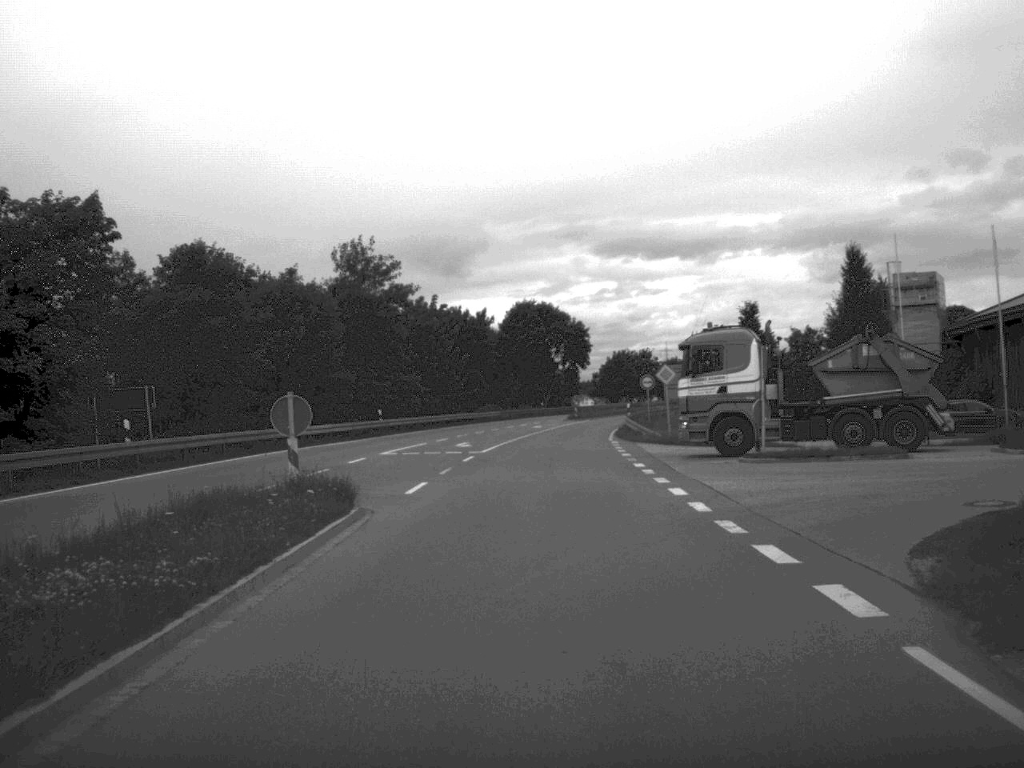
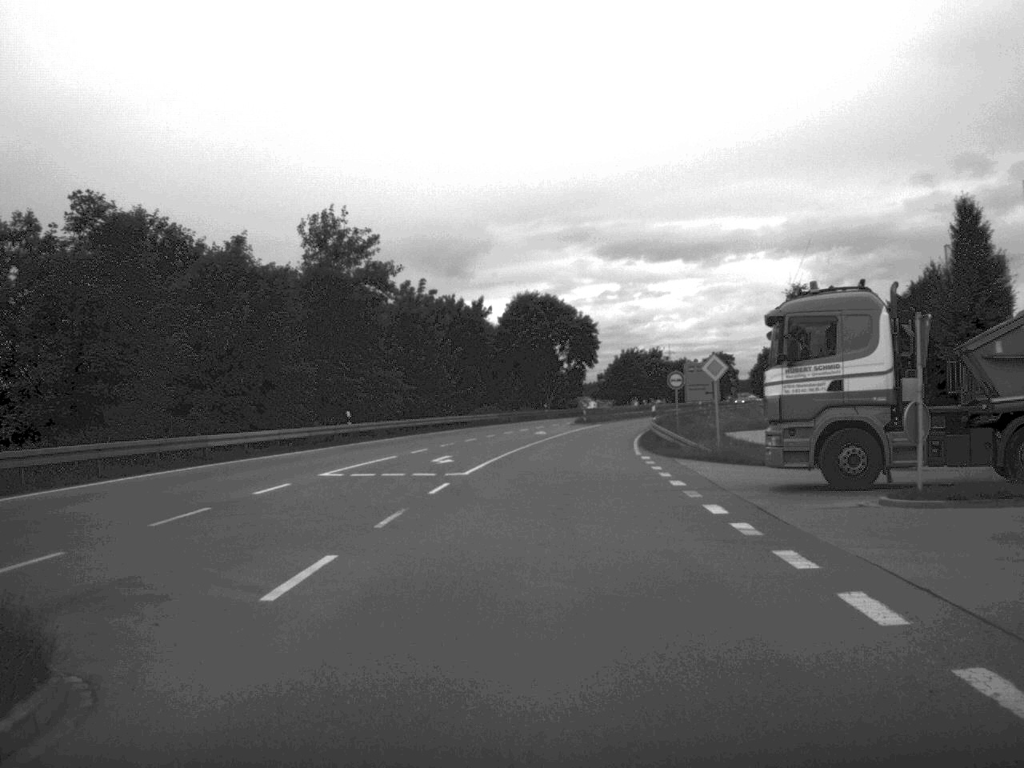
(0.0, +12.1) m; 0°
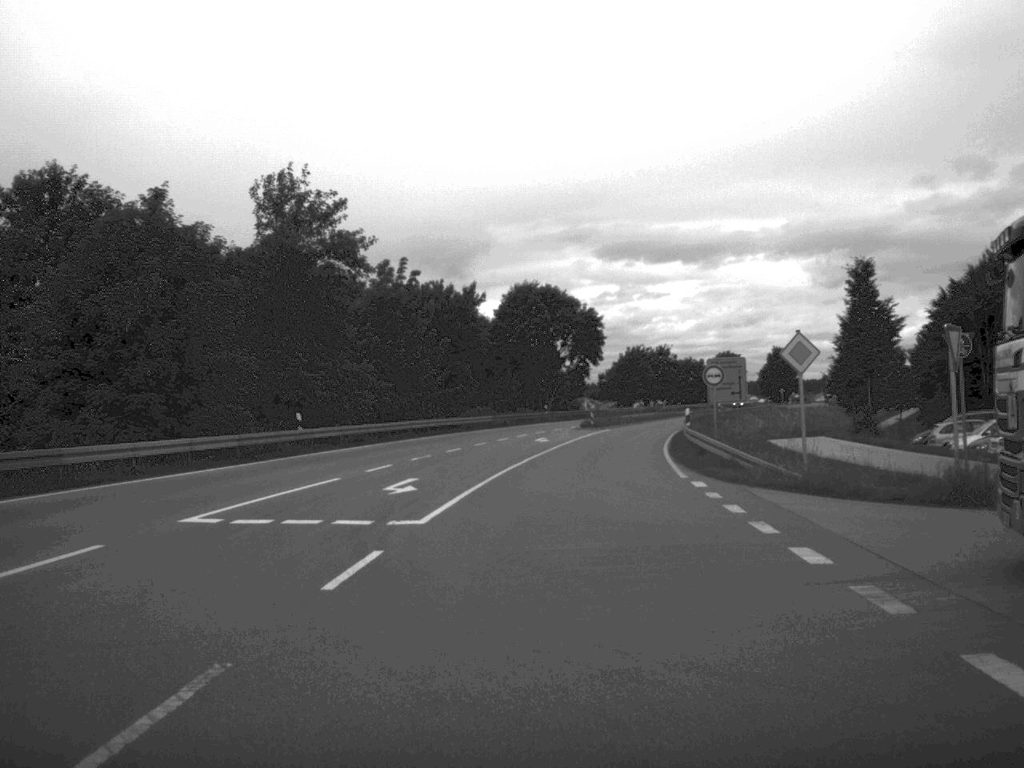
(0.0, +11.4) m; 0°
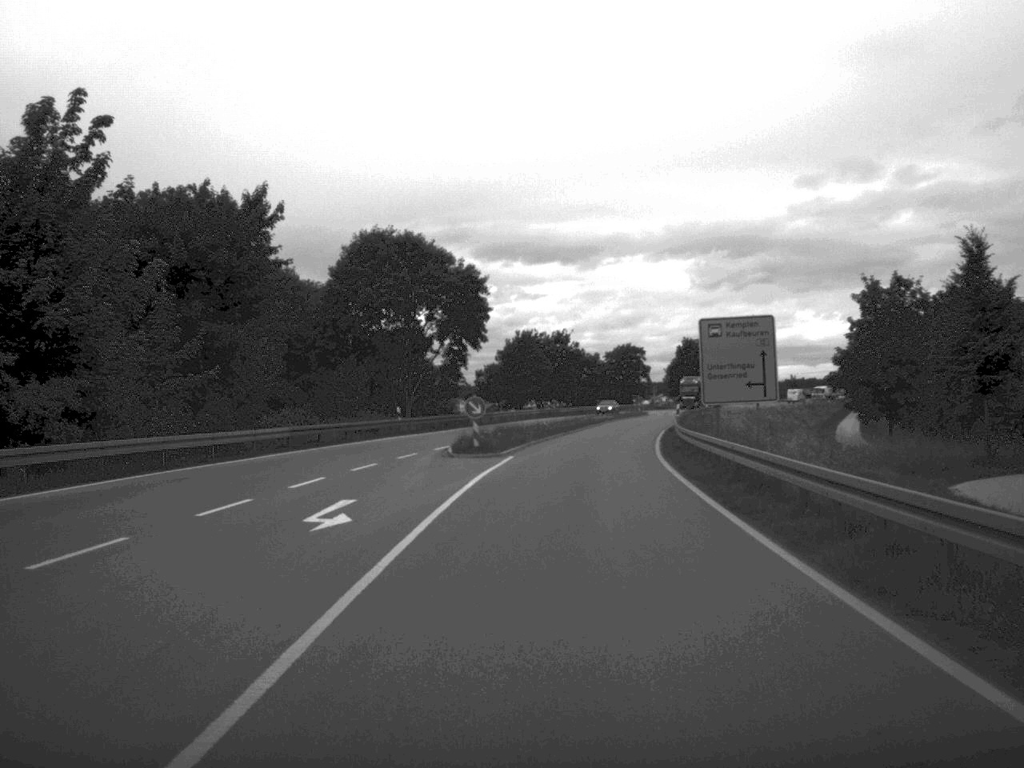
(+1.5, +35.9) m; +6°
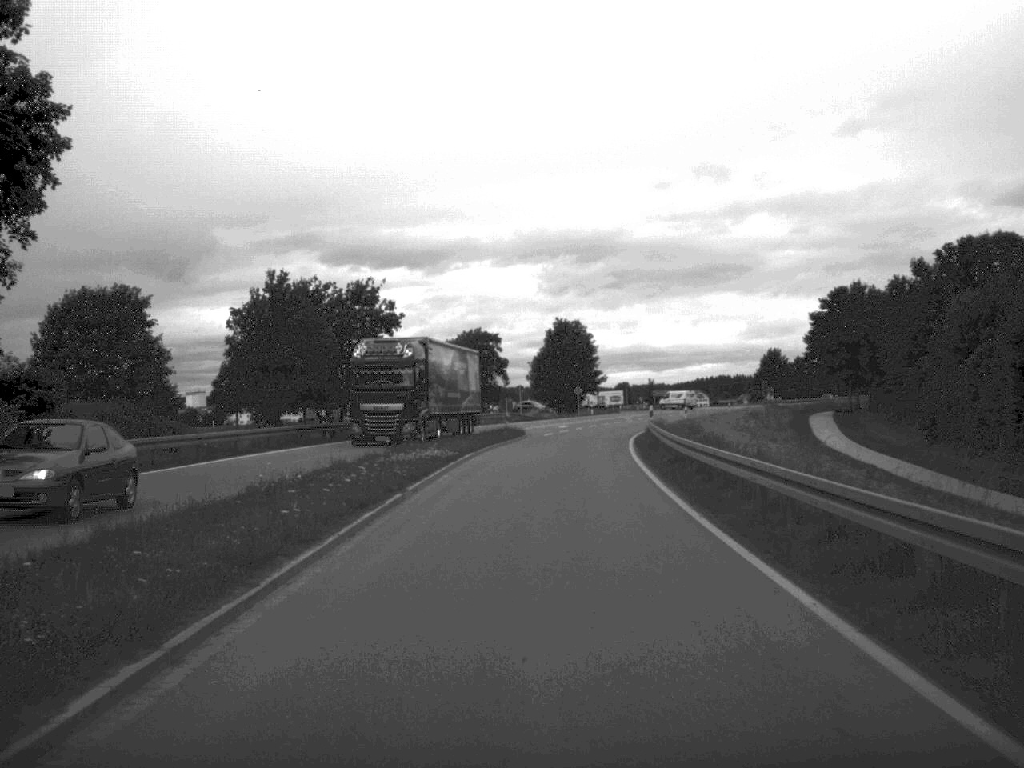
(+3.6, +56.2) m; +7°
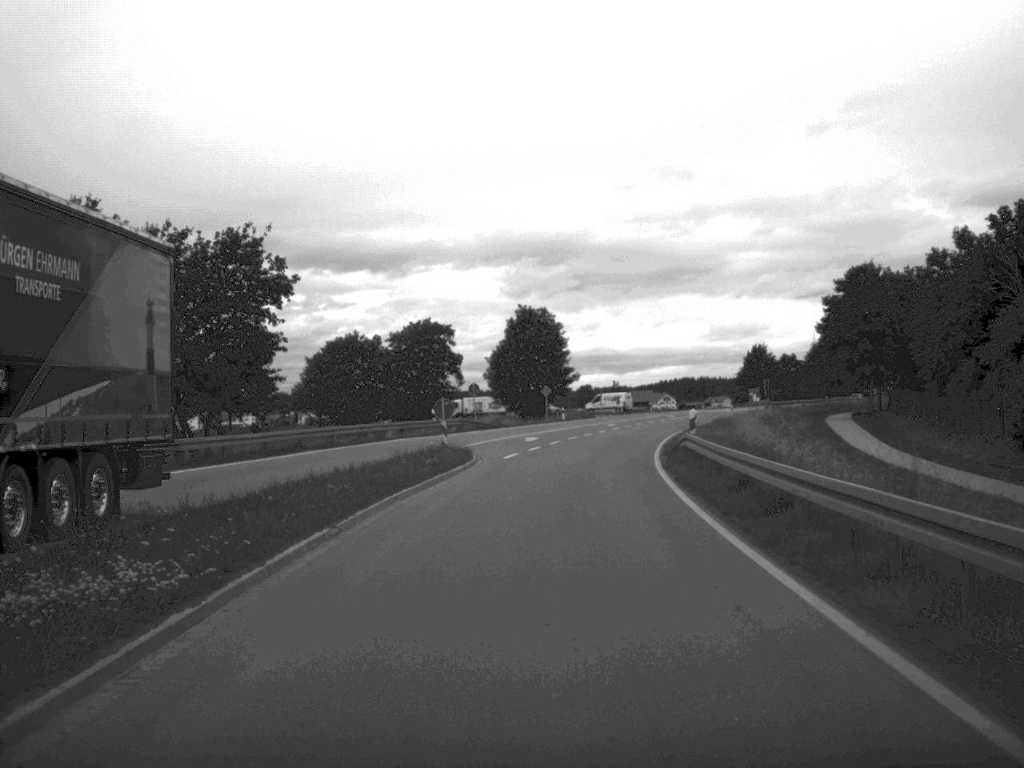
(+0.3, +22.3) m; +2°
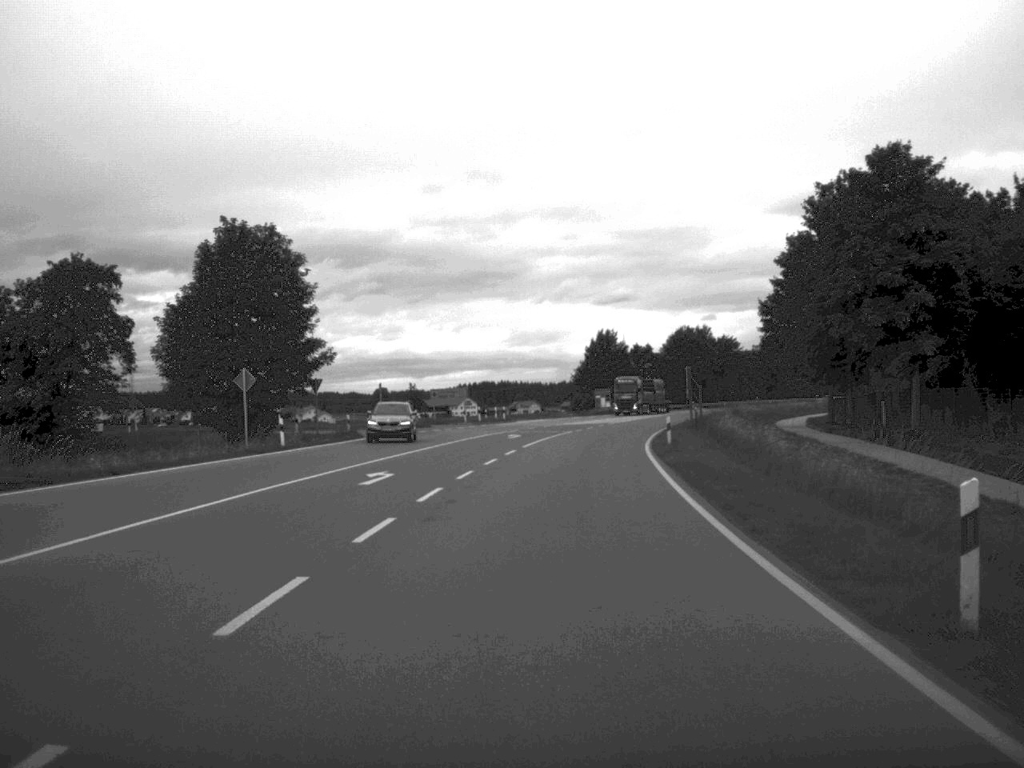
(+4.1, +56.4) m; +9°
